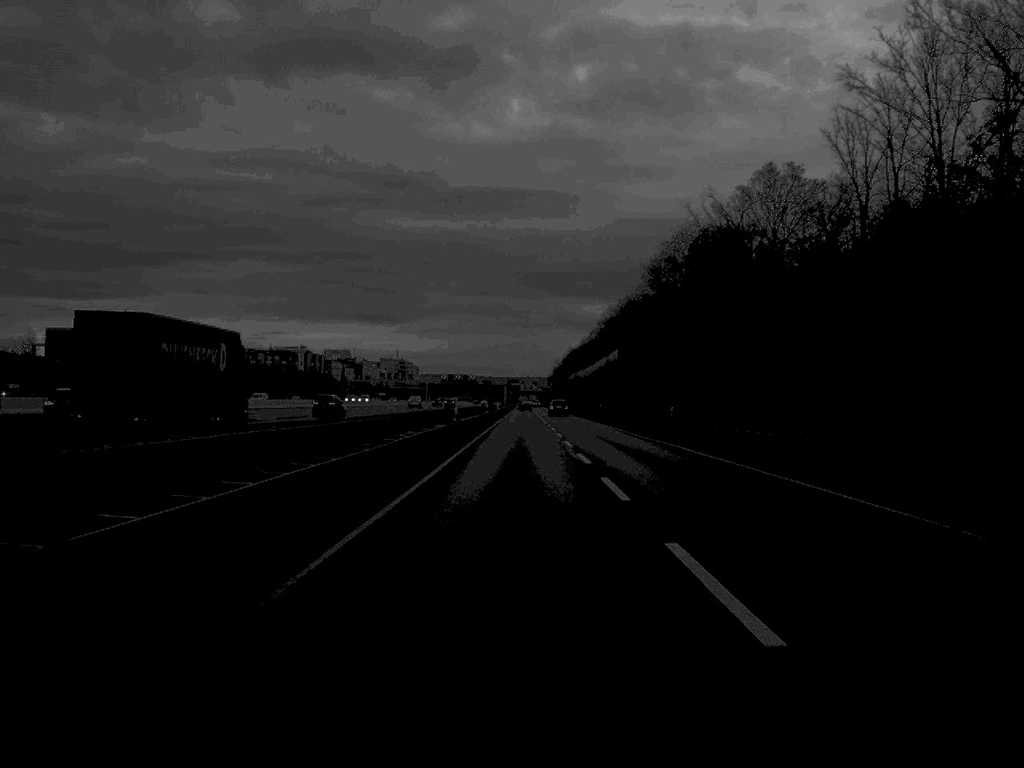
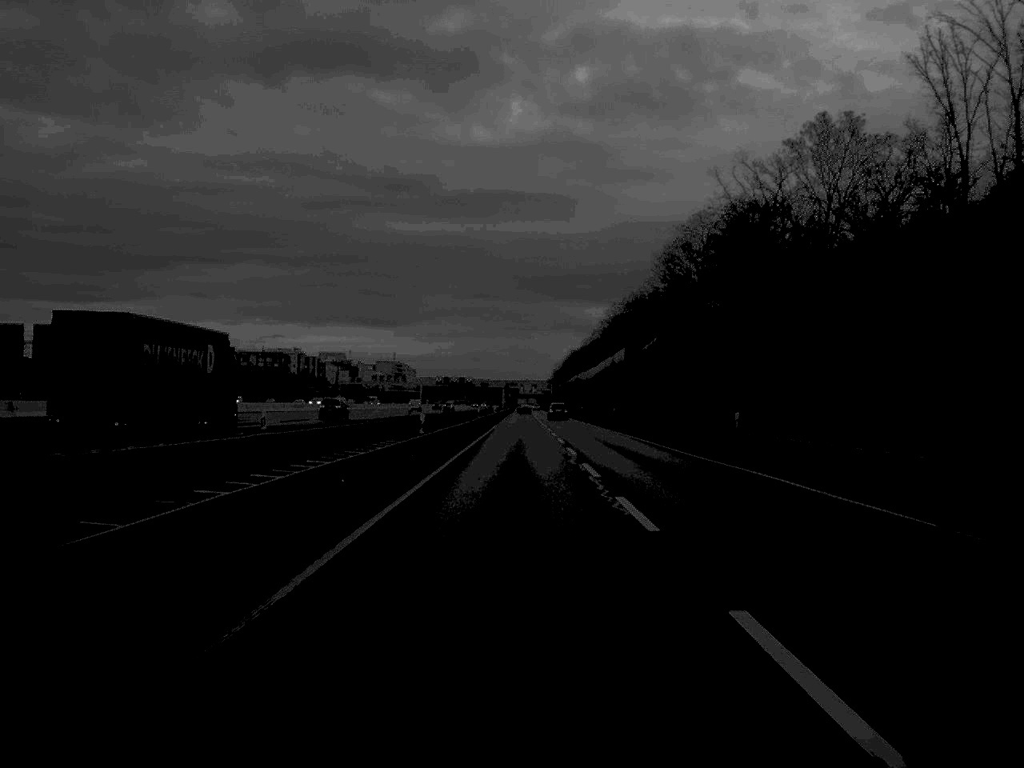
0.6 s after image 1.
(0.0, +16.4) m; 0°
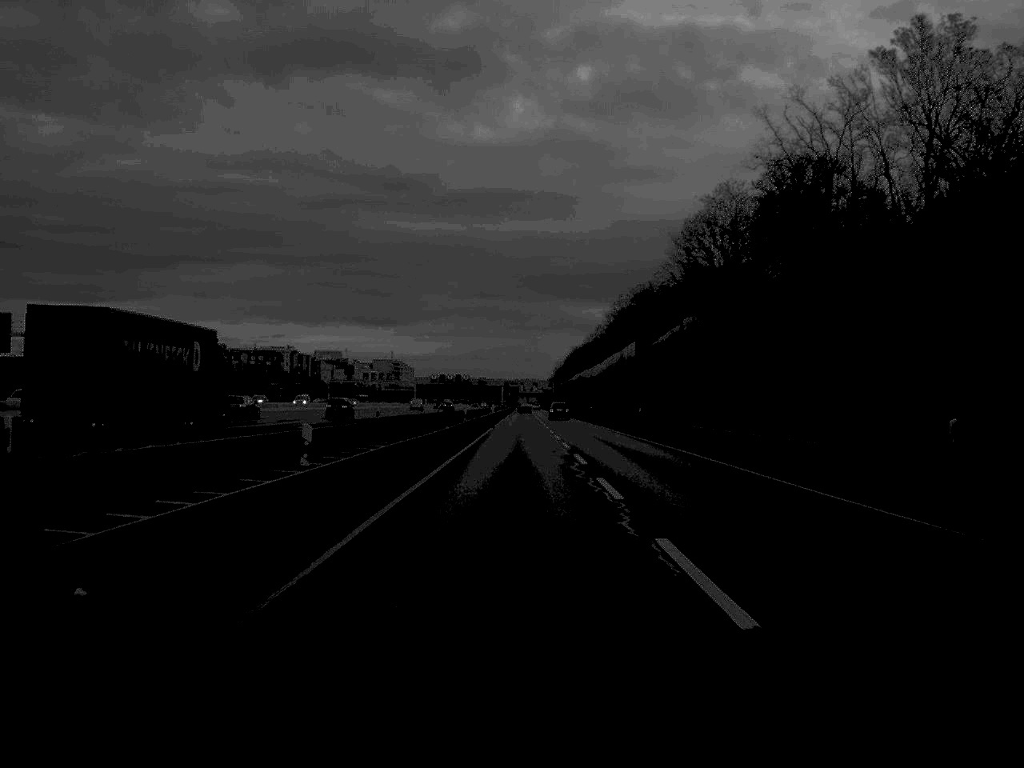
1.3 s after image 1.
(0.0, +18.6) m; 0°
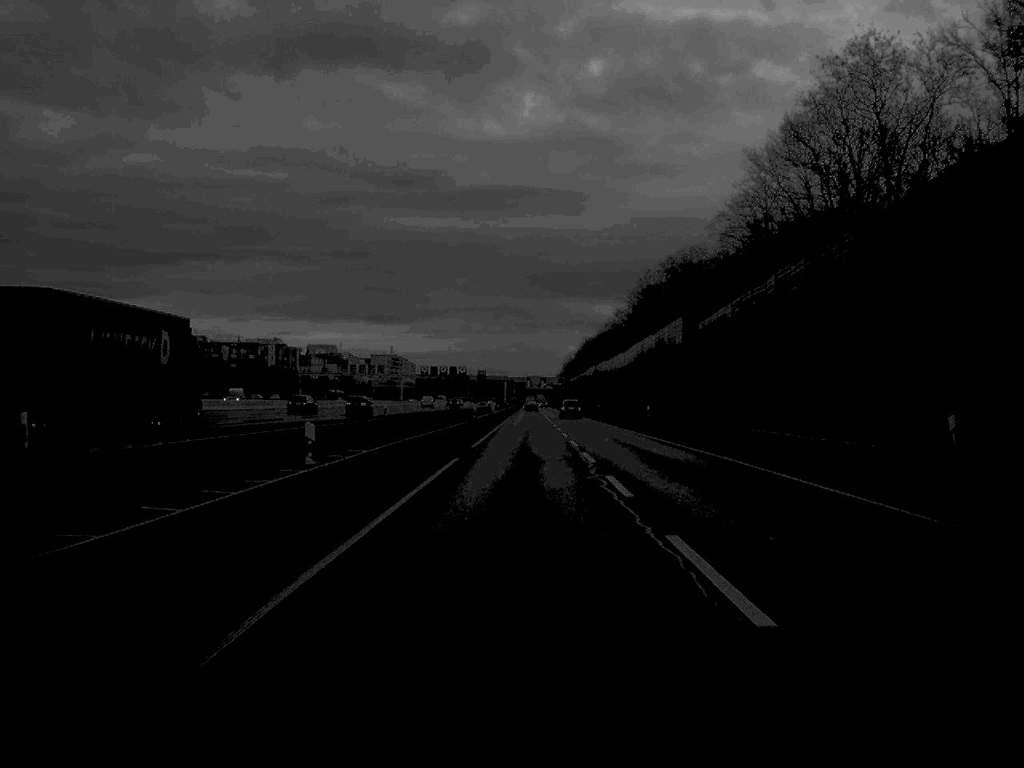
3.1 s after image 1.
(-0.1, +47.6) m; 0°
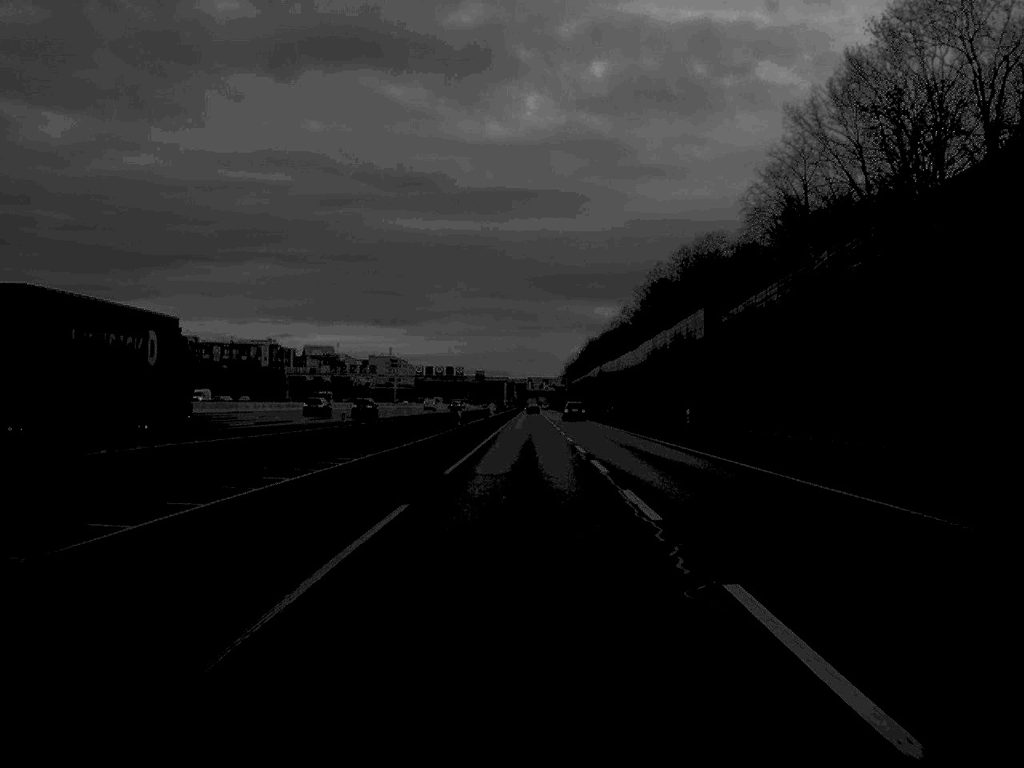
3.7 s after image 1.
(0.0, +15.6) m; 0°
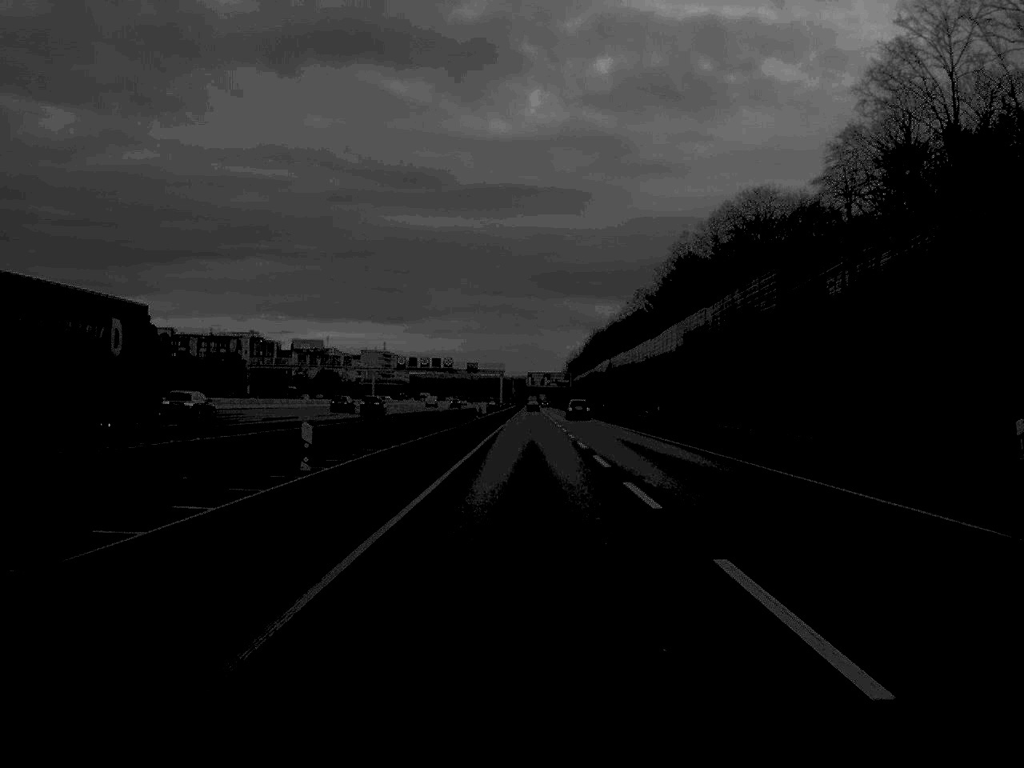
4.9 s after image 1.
(0.0, +34.2) m; 0°
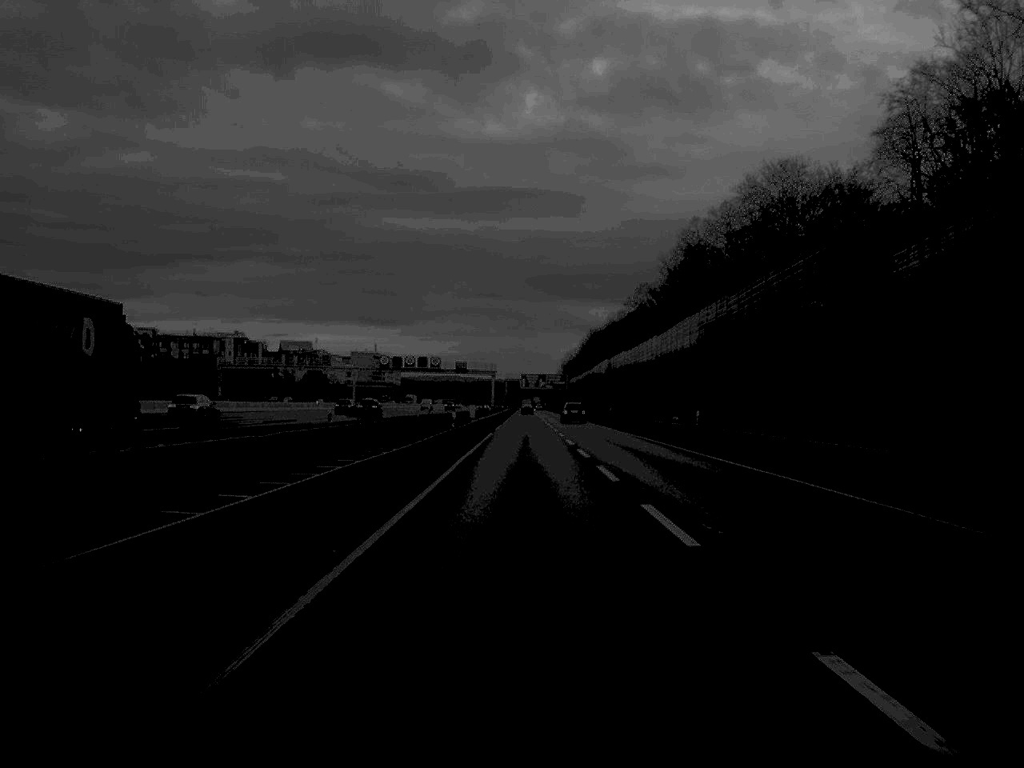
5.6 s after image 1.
(0.0, +16.4) m; 0°
